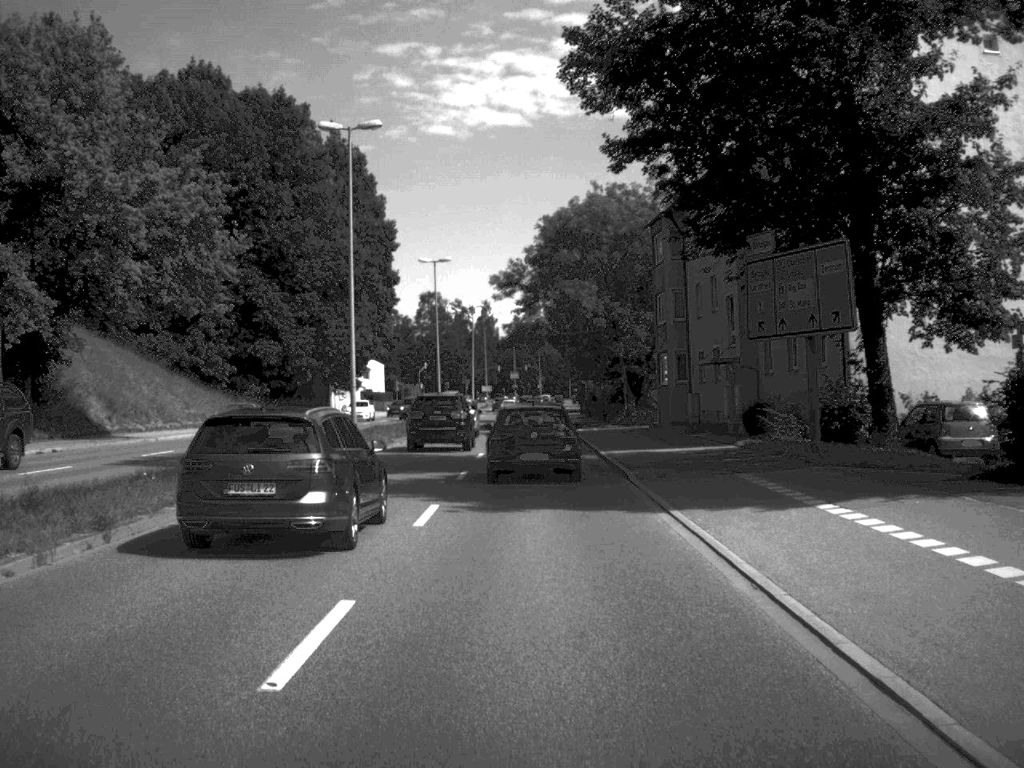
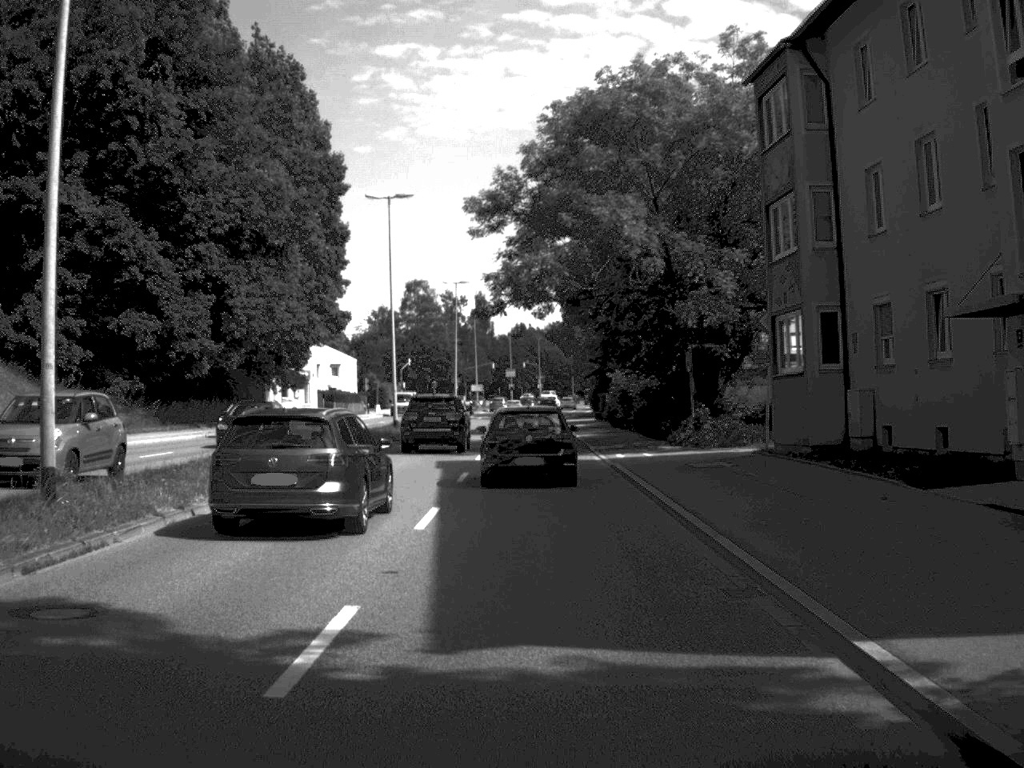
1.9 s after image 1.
(0.0, +26.8) m; 0°
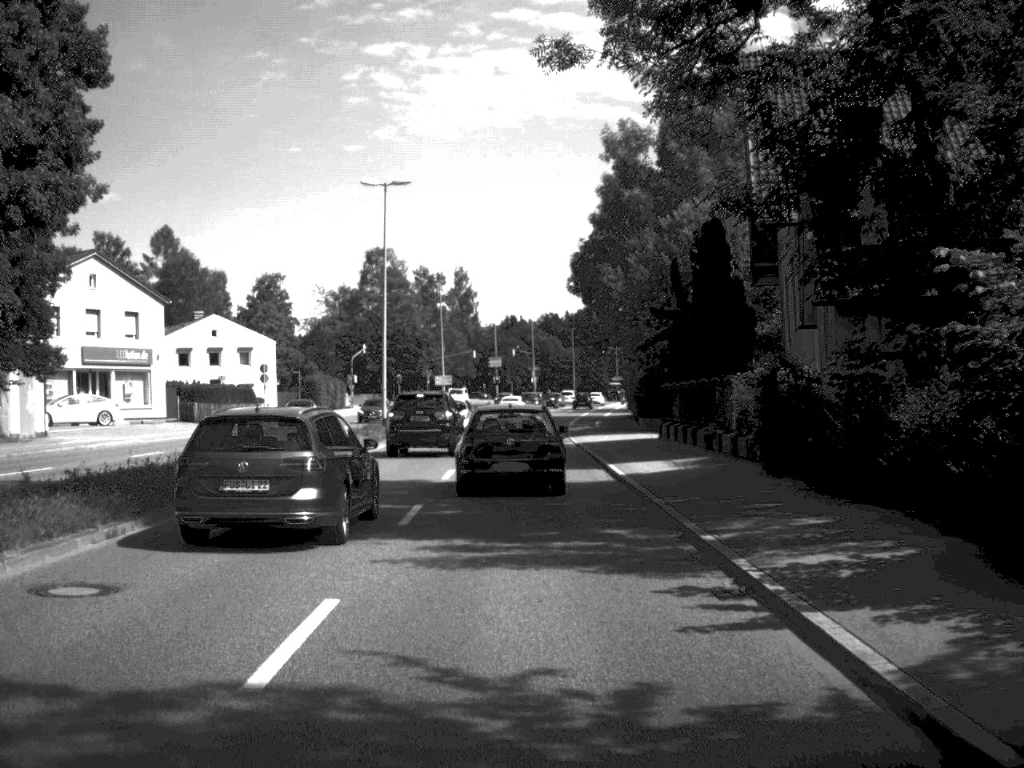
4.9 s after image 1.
(0.0, +44.0) m; 0°
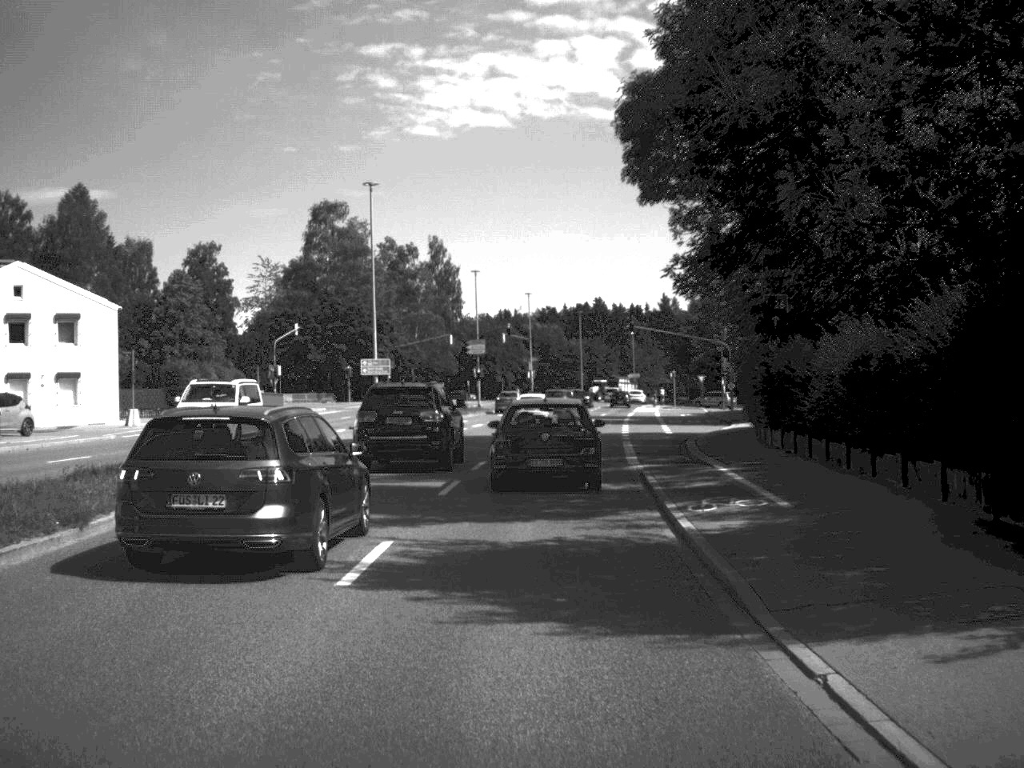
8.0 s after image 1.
(-0.1, +40.7) m; 0°
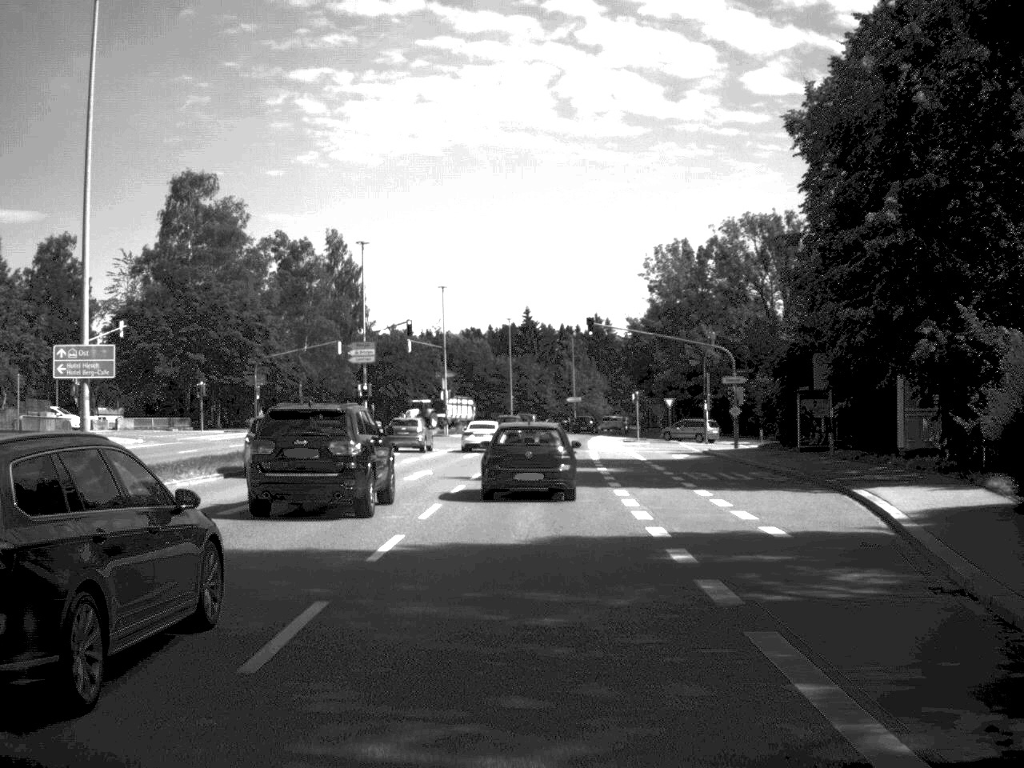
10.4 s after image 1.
(+0.7, +29.5) m; +3°
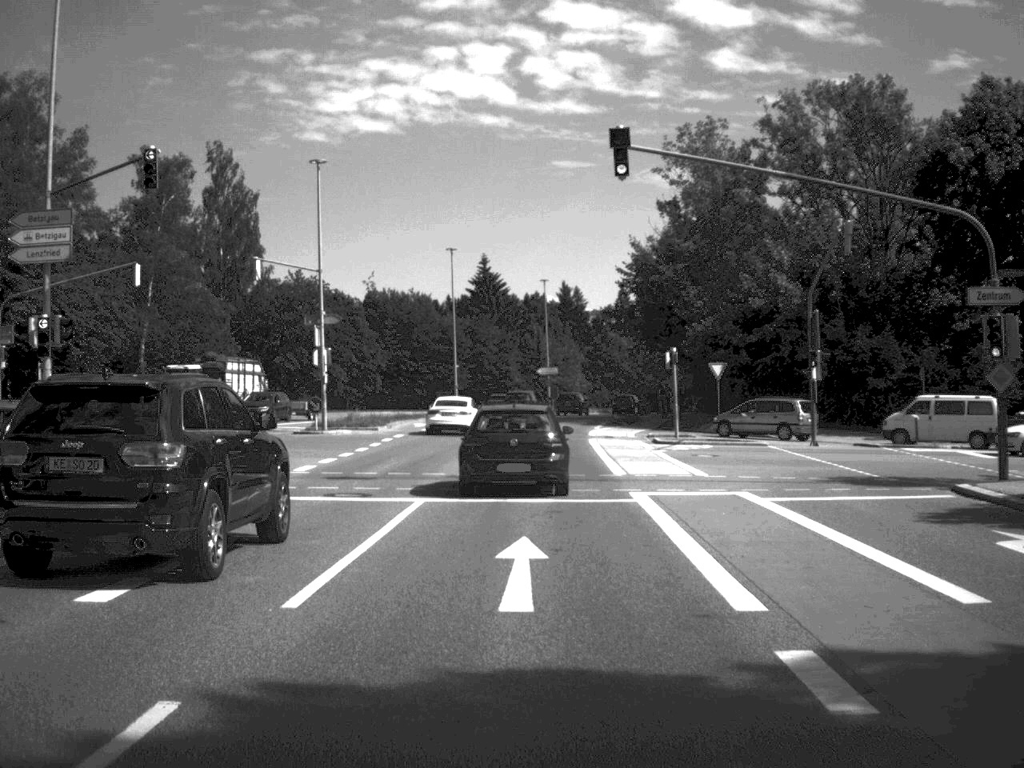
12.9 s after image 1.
(+0.6, +39.6) m; +1°
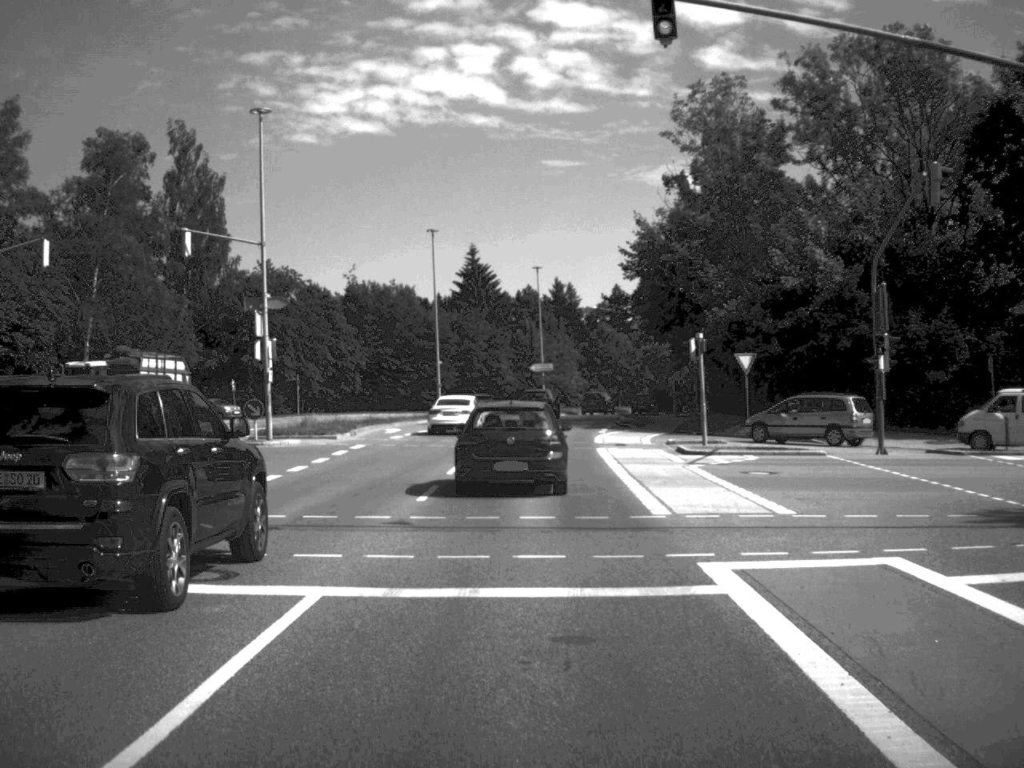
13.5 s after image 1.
(0.0, +9.0) m; 0°
